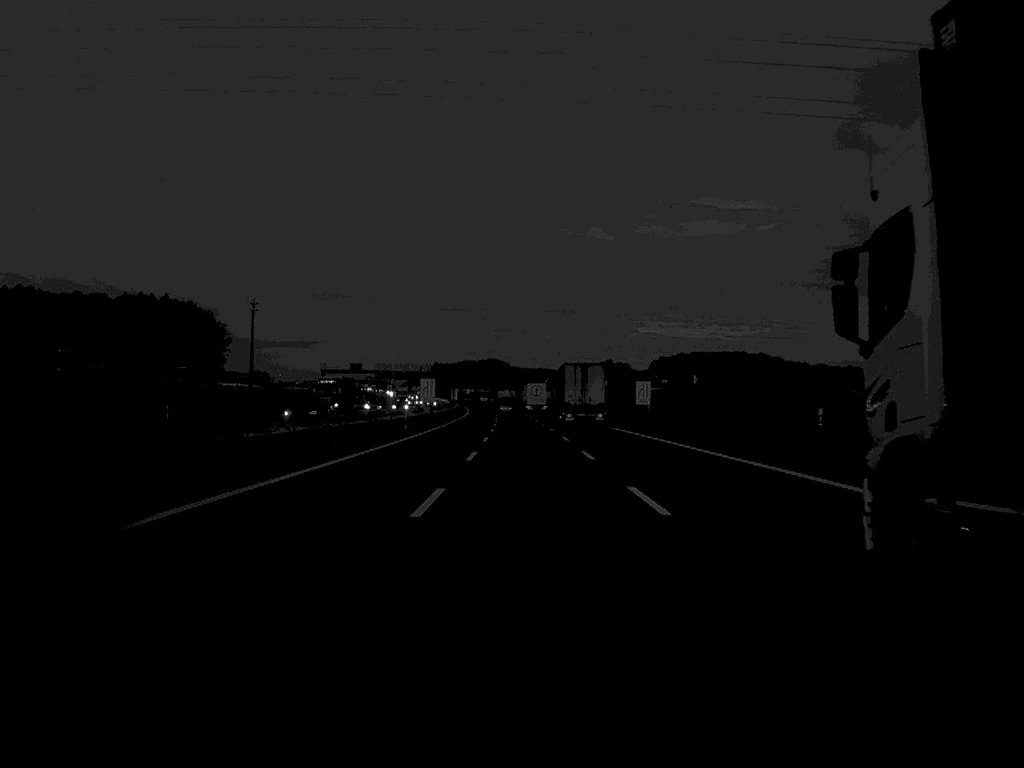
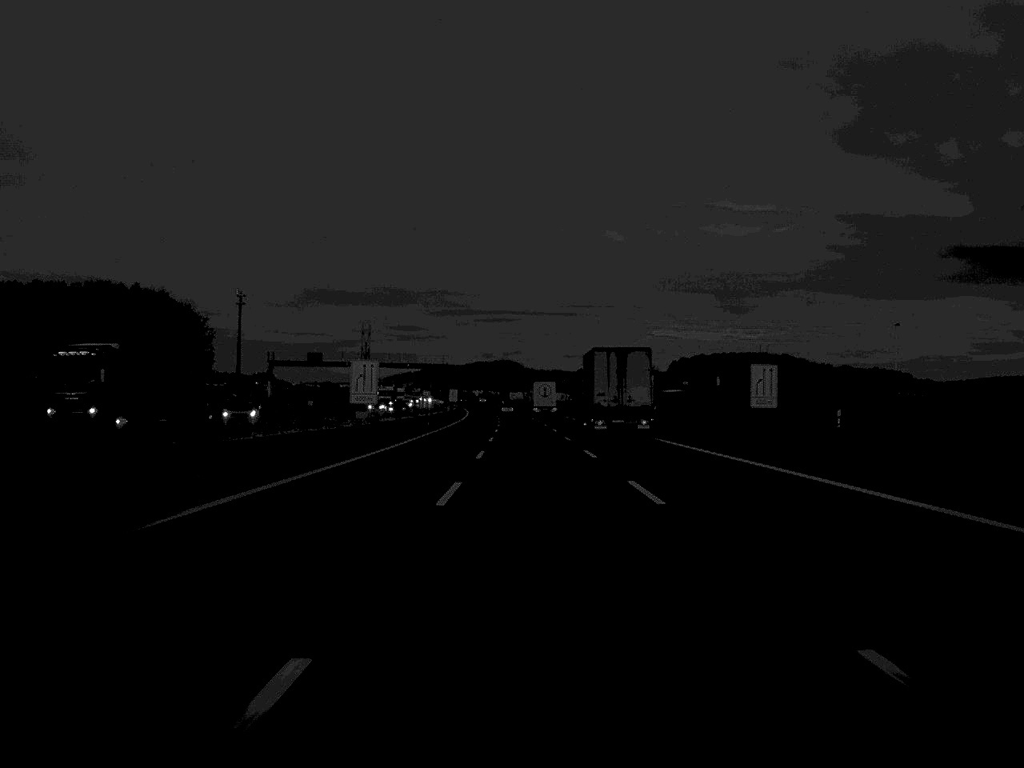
(-0.3, +51.4) m; -1°
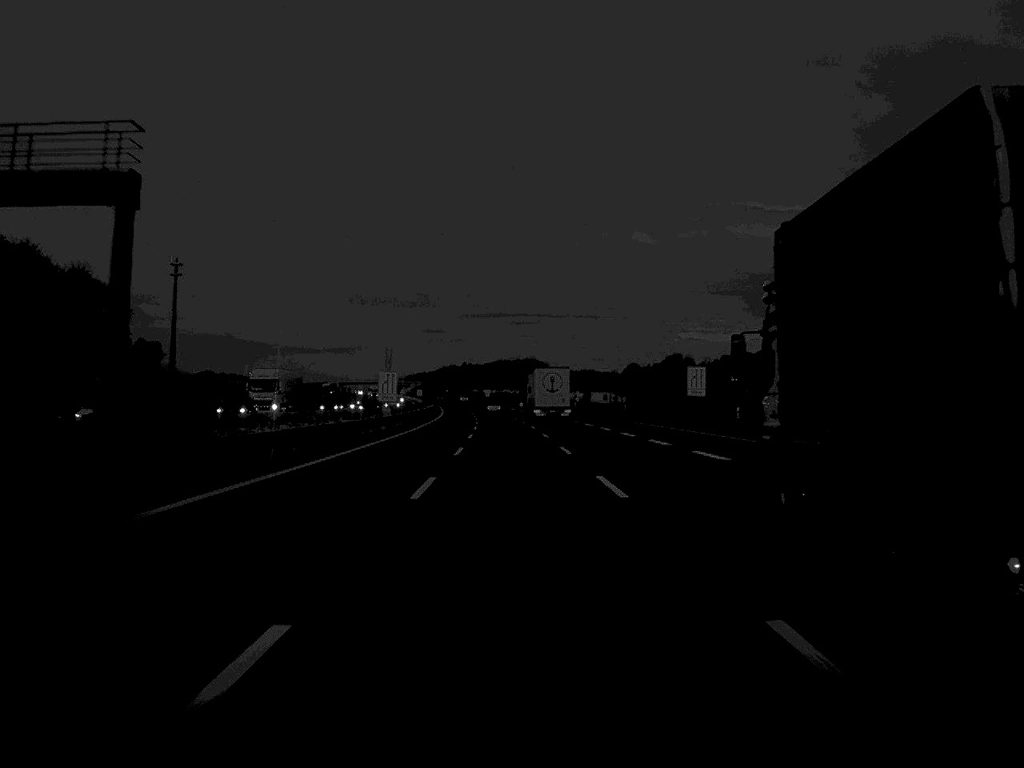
(-0.9, +124.3) m; -1°
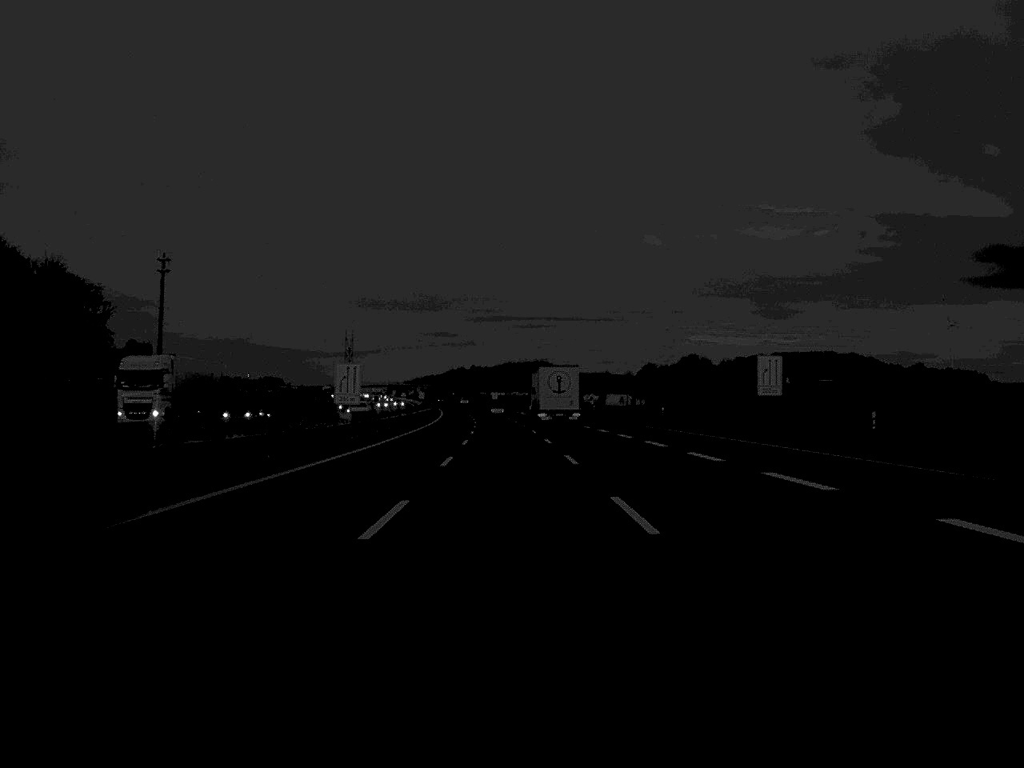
(-0.1, +23.5) m; 0°
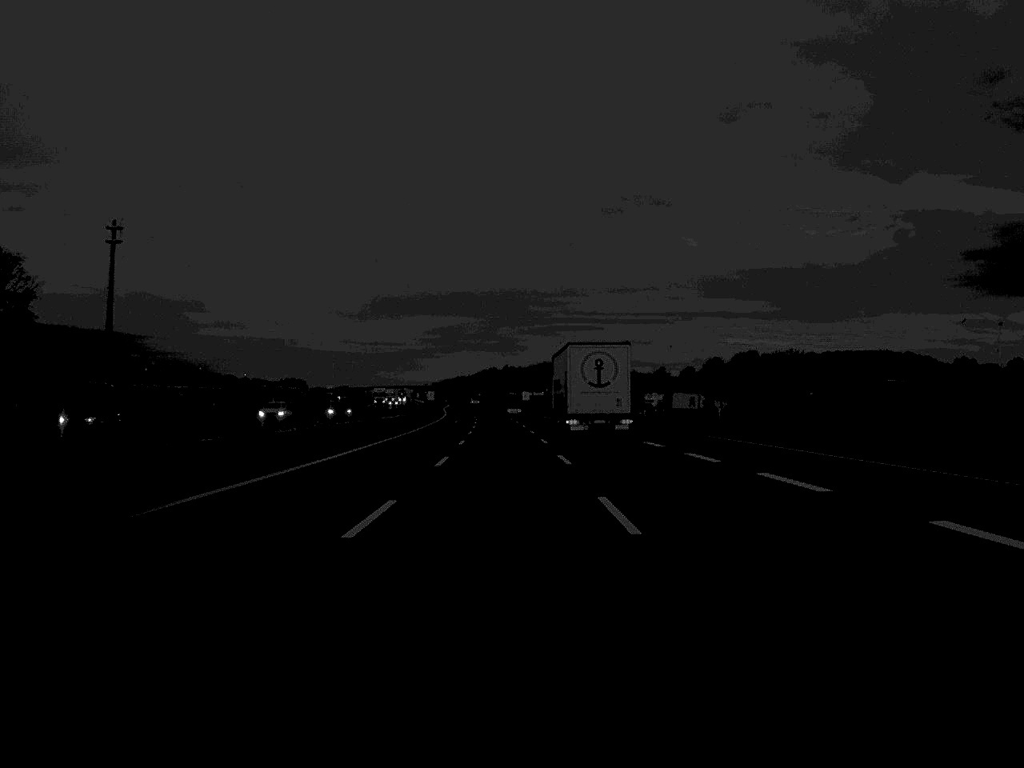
(-0.9, +71.7) m; -2°
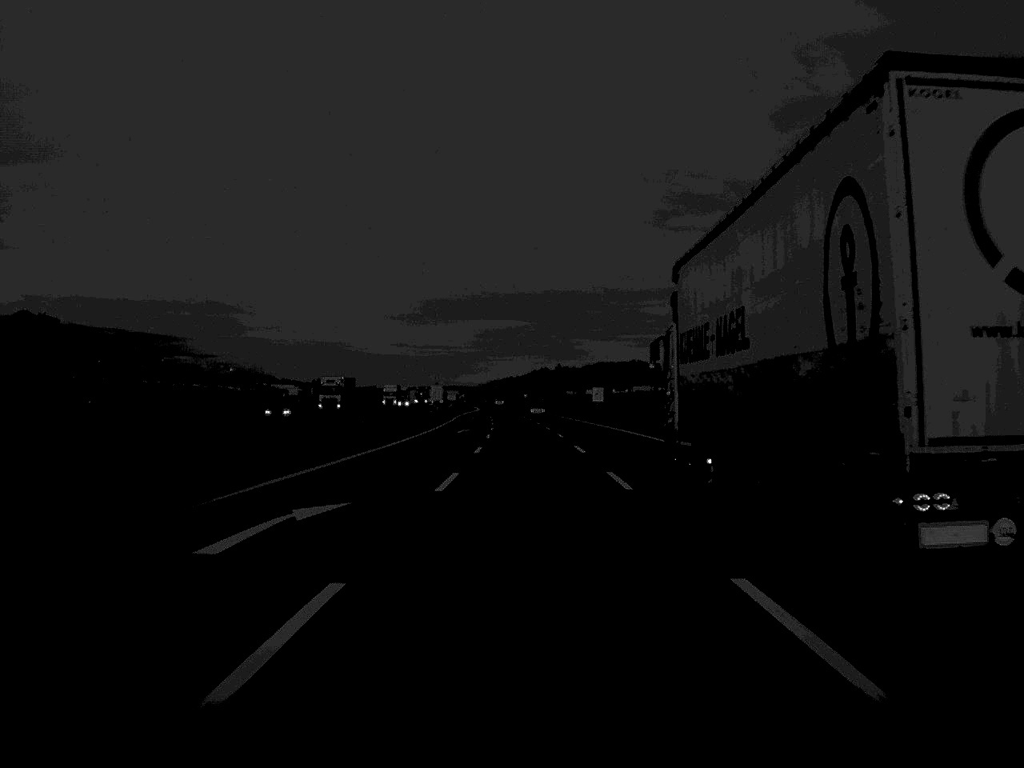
(-2.3, +99.6) m; -2°
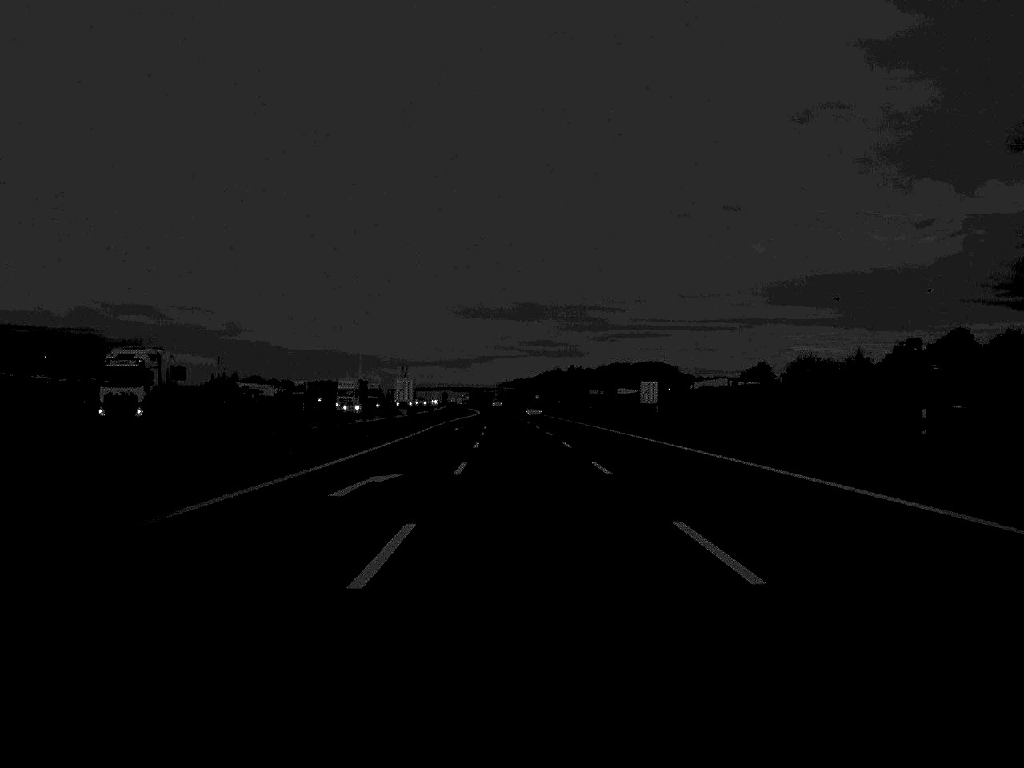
(-0.2, +48.2) m; 0°
